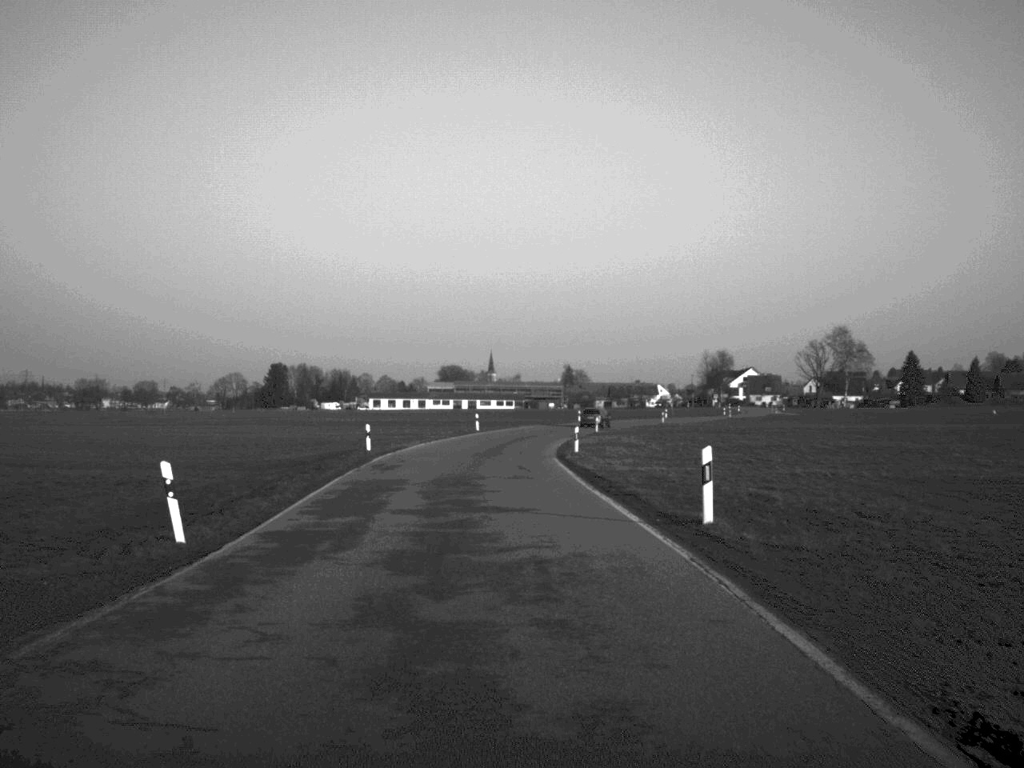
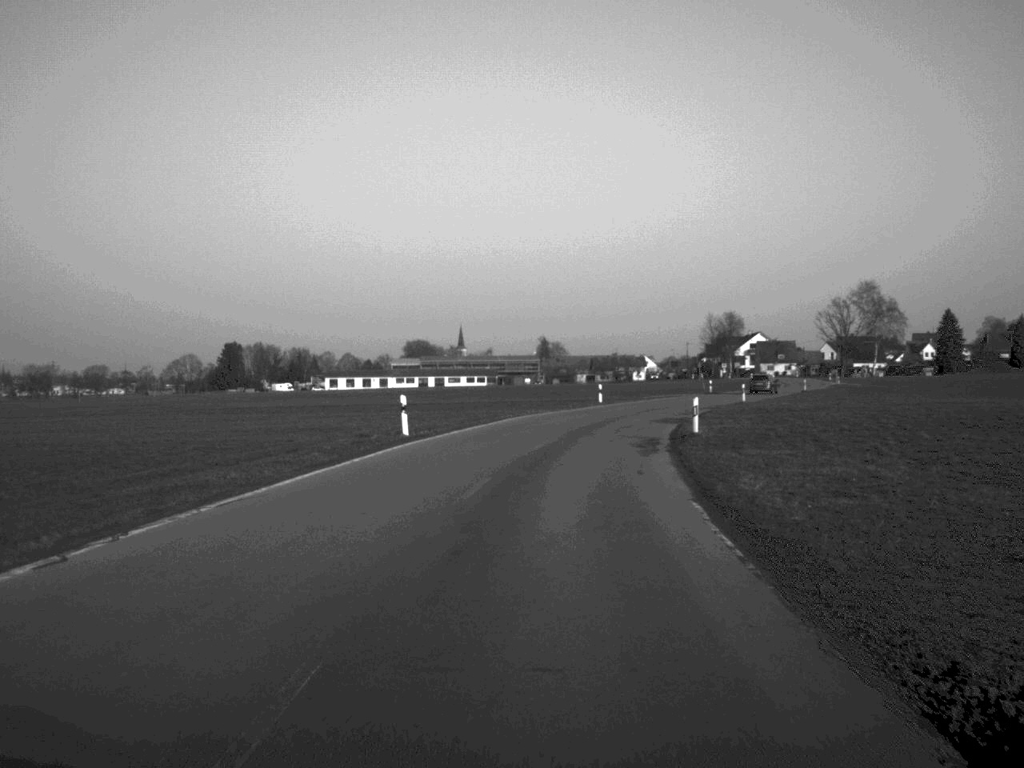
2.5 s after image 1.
(-0.6, +45.6) m; +1°
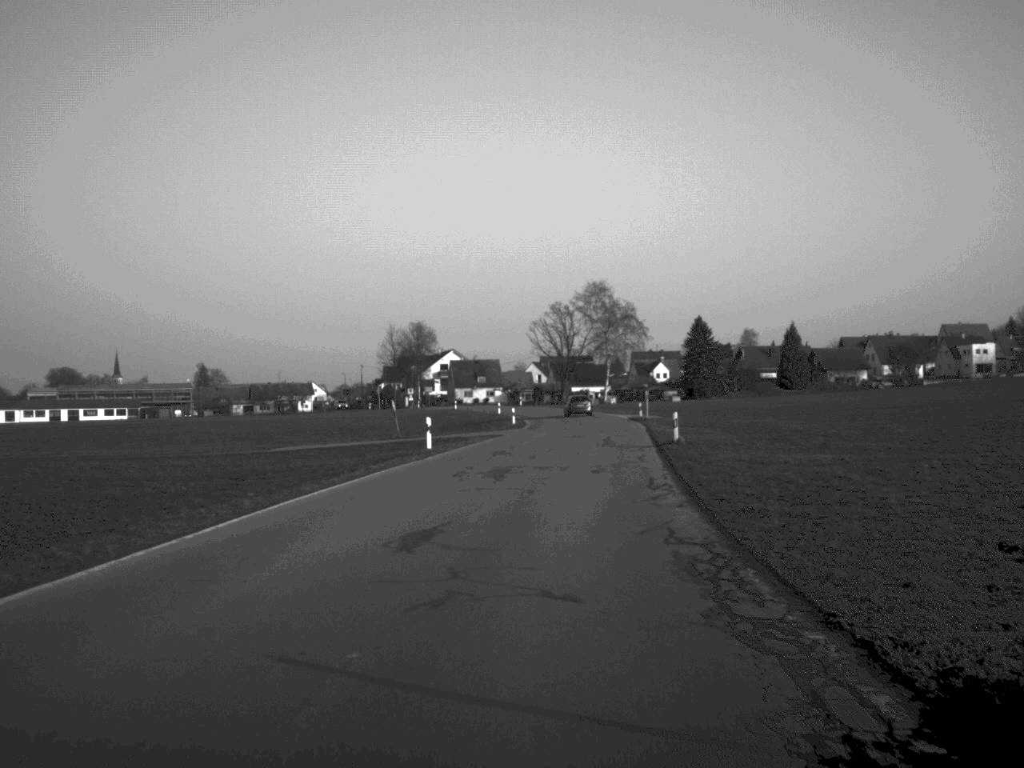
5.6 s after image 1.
(+7.2, +59.7) m; +15°
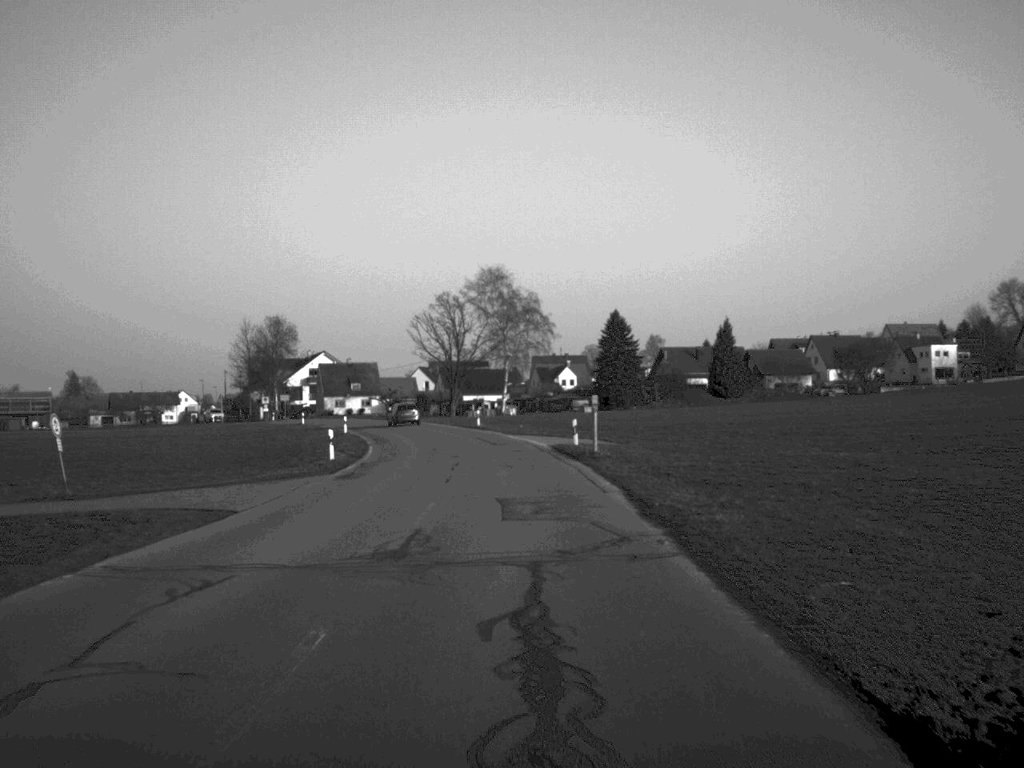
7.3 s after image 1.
(+2.0, +35.4) m; +5°
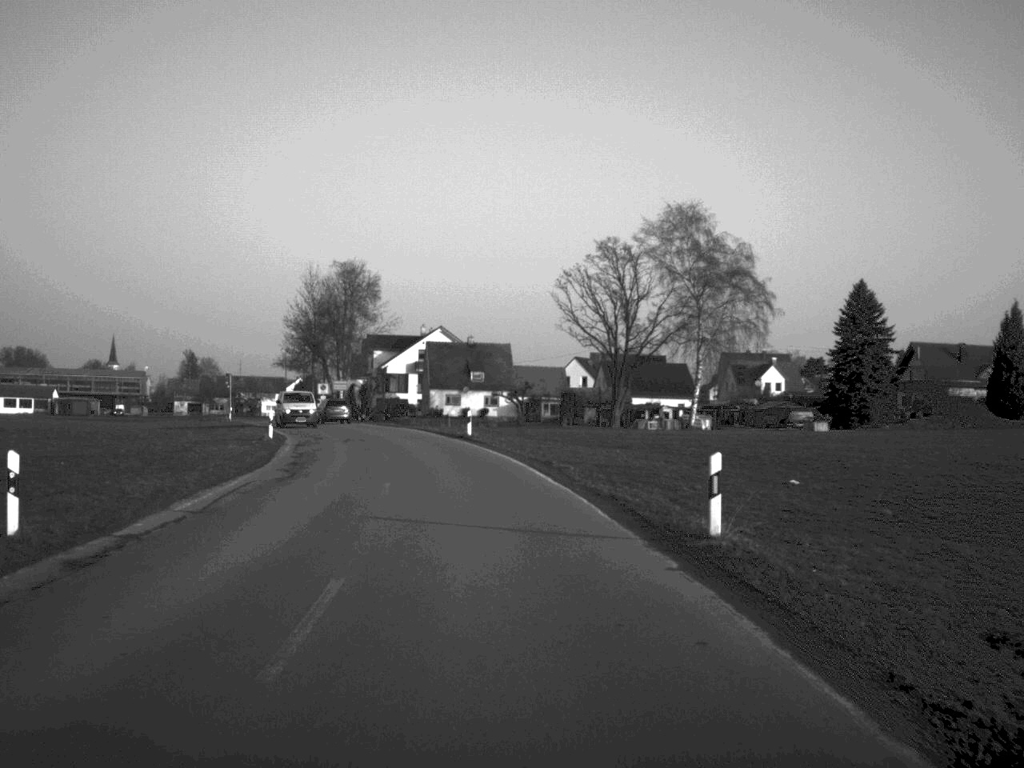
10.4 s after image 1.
(-2.7, +57.4) m; -8°
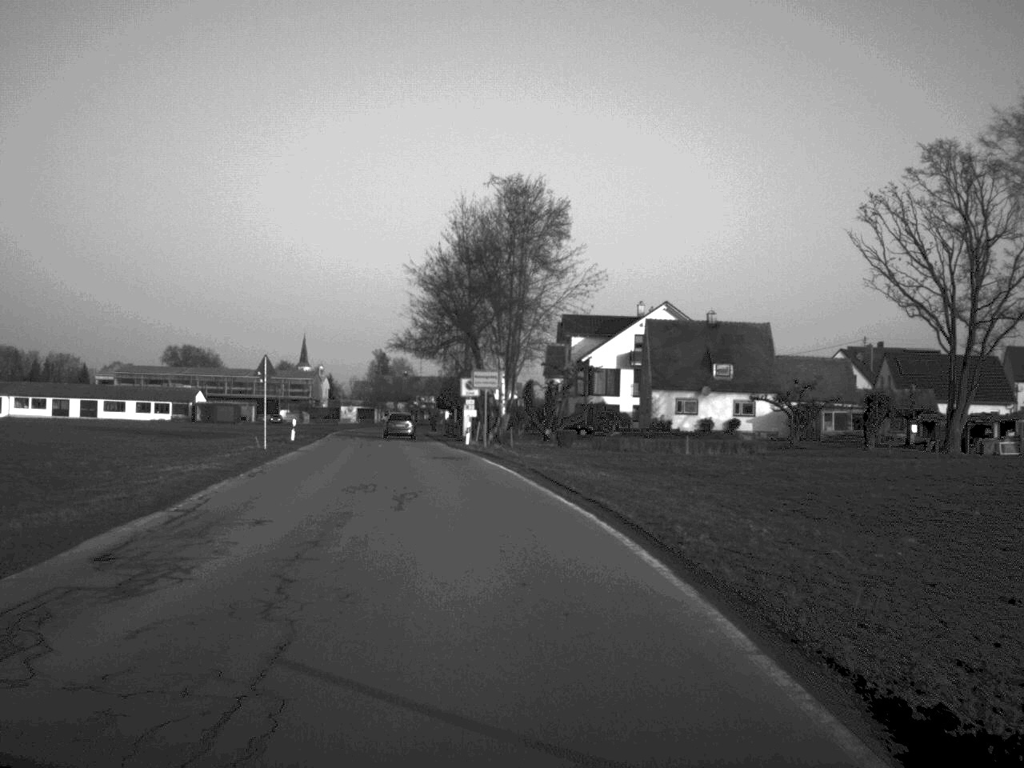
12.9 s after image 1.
(-3.4, +42.8) m; -10°
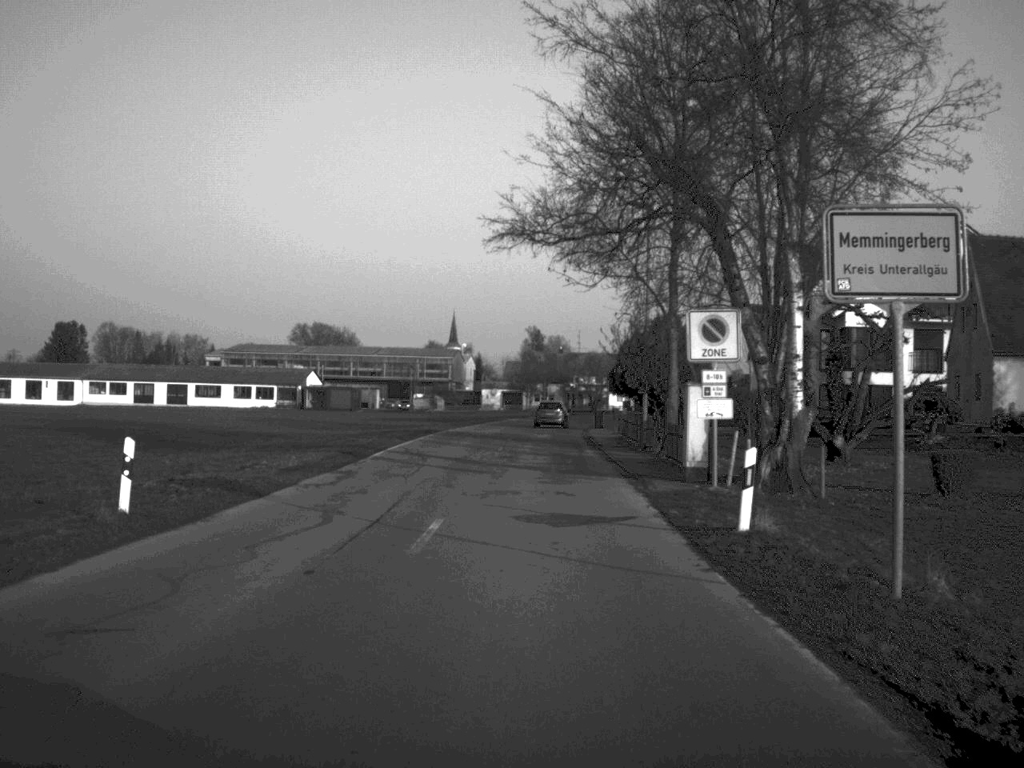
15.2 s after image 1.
(-2.9, +38.1) m; -7°
